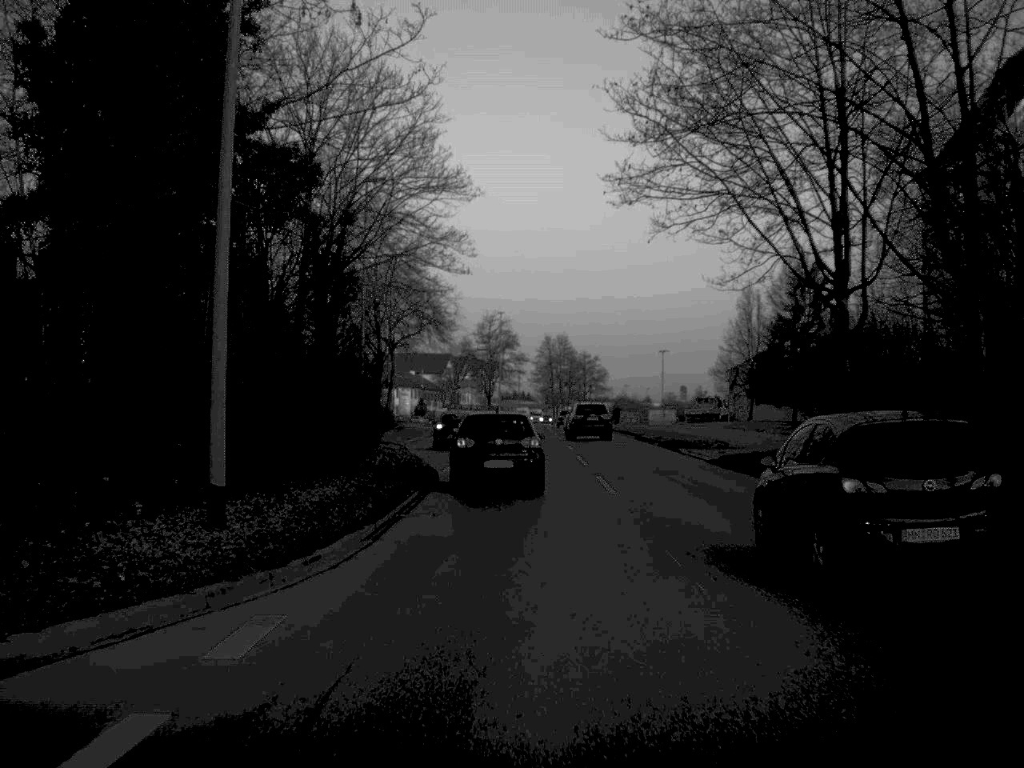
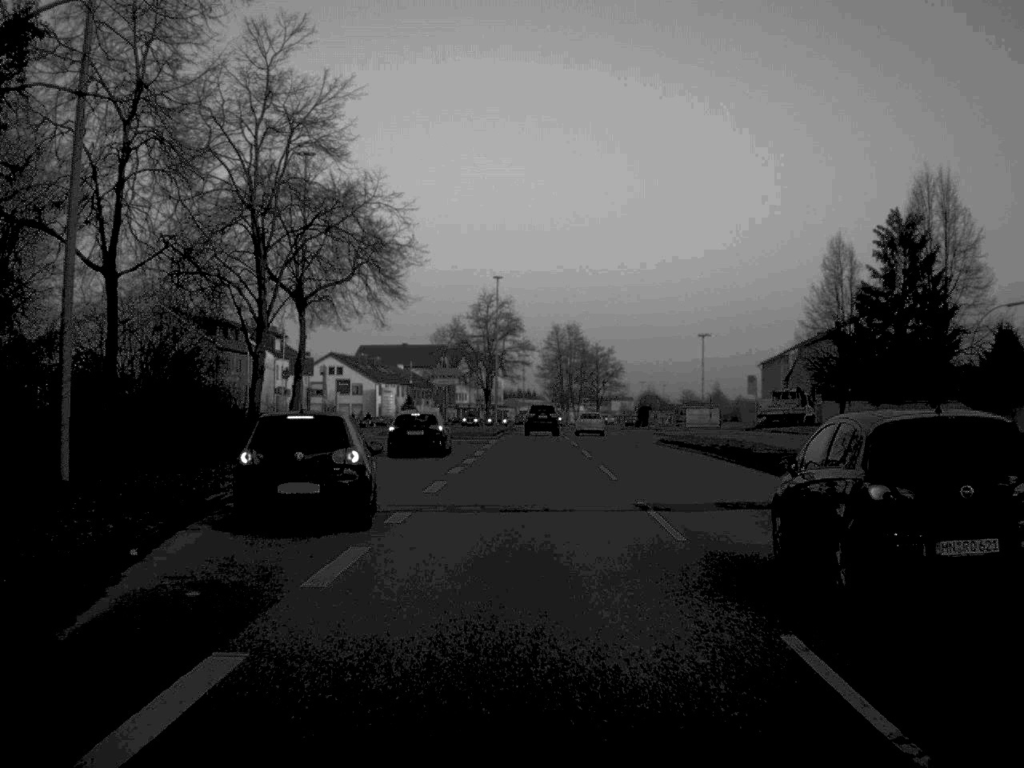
(0.0, +32.3) m; 0°
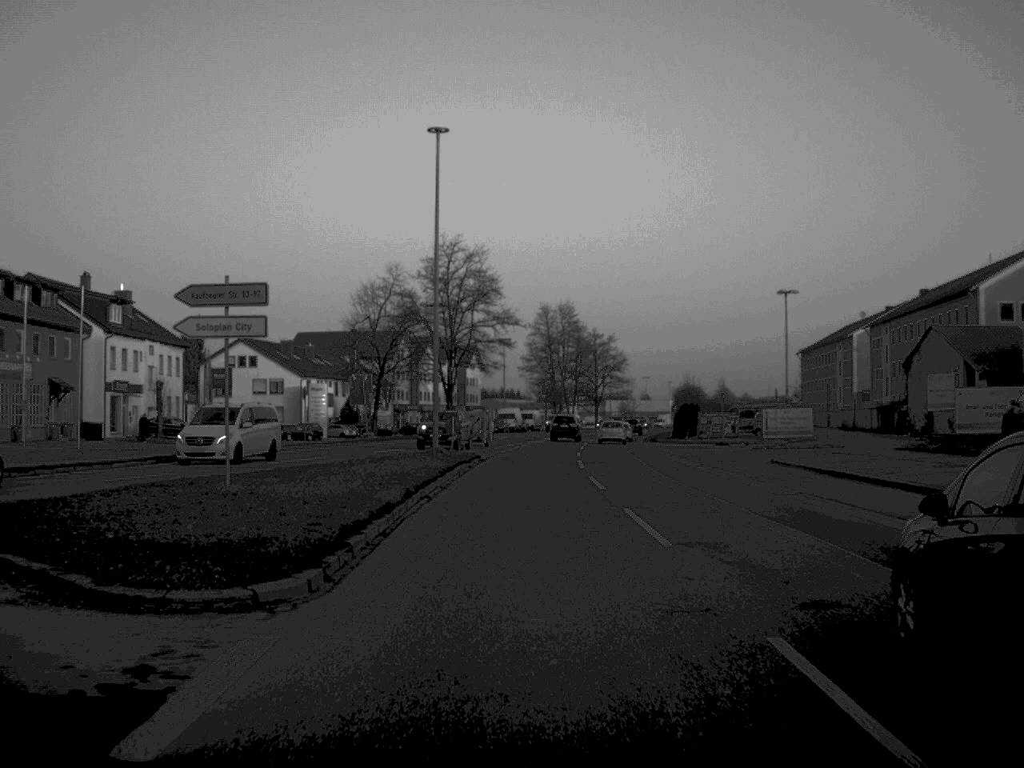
(+0.3, +47.8) m; +1°
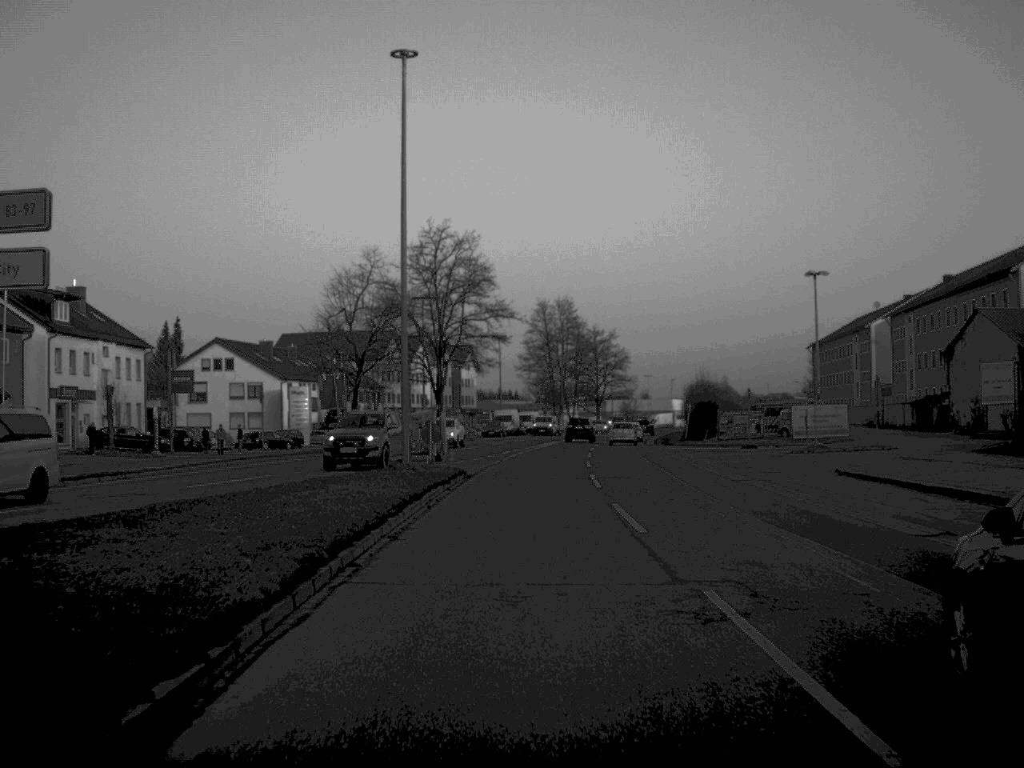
(0.0, +9.4) m; 0°
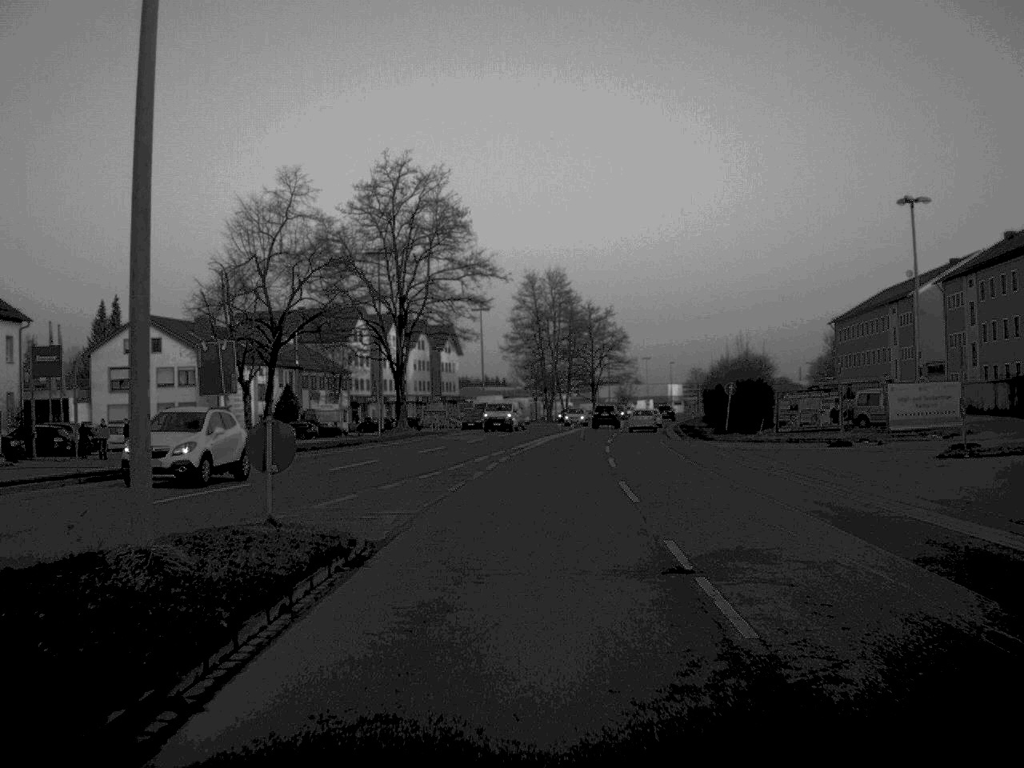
(+0.1, +20.7) m; +1°
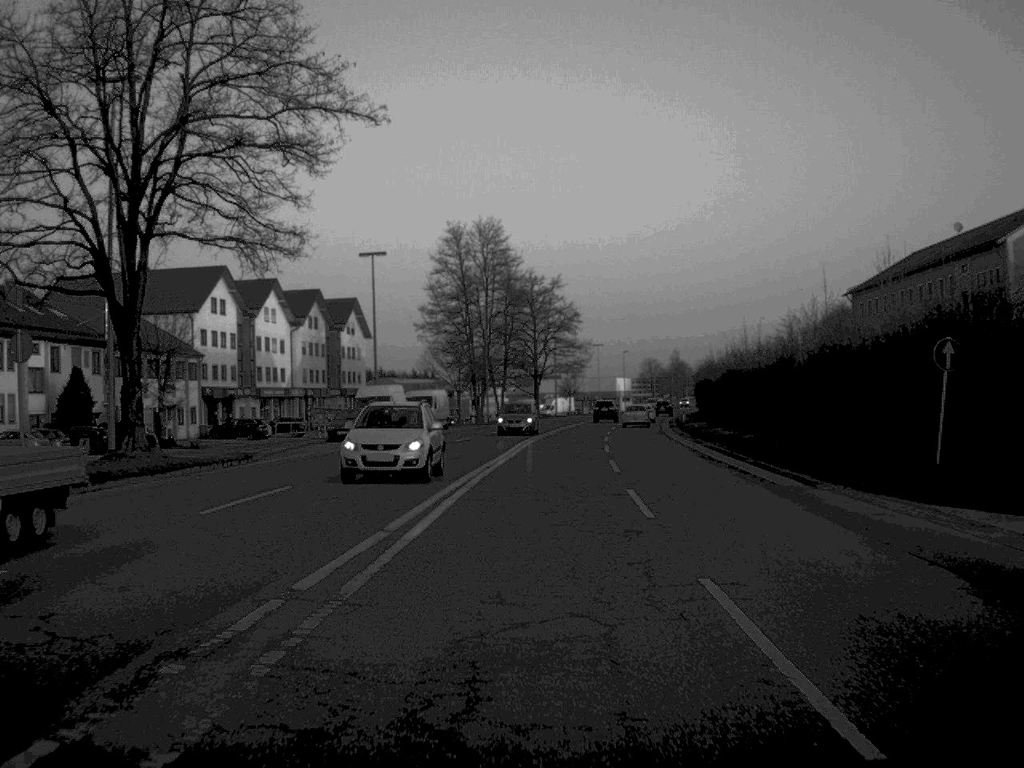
(+1.0, +39.1) m; +3°
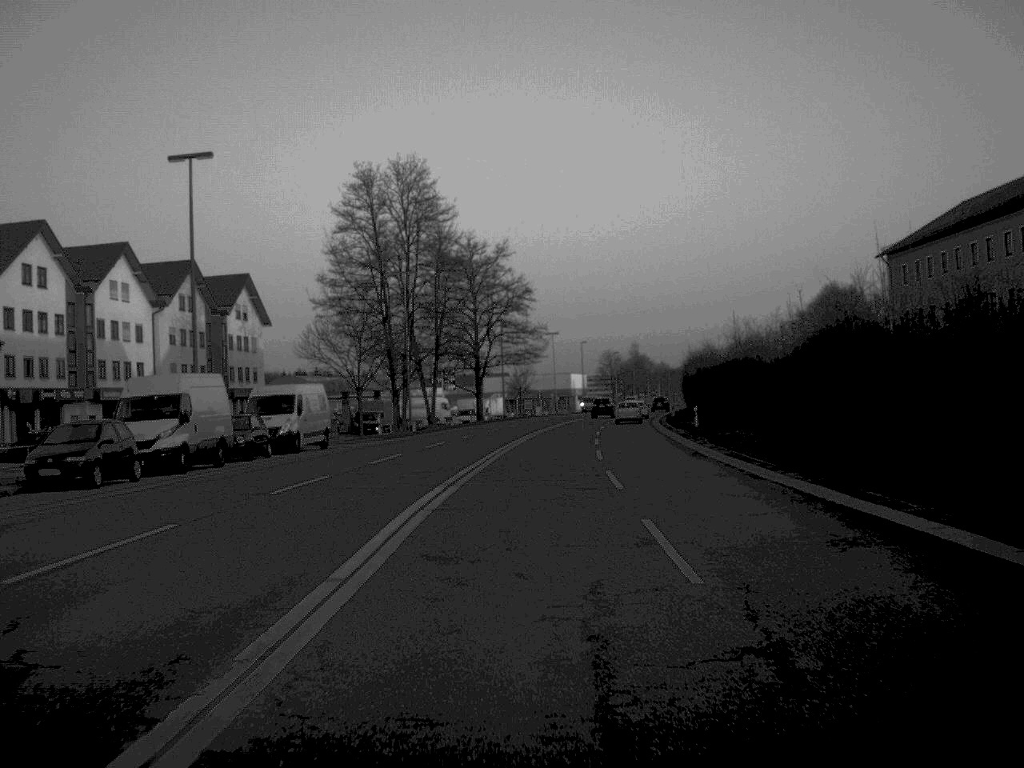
(+0.7, +30.5) m; +2°
